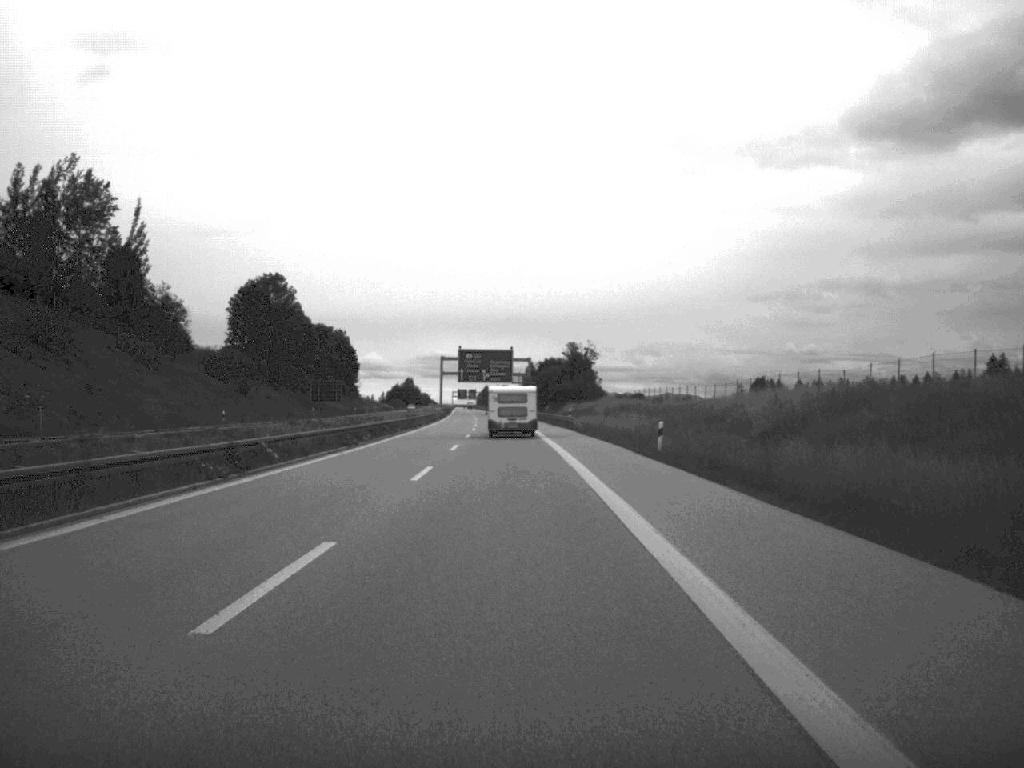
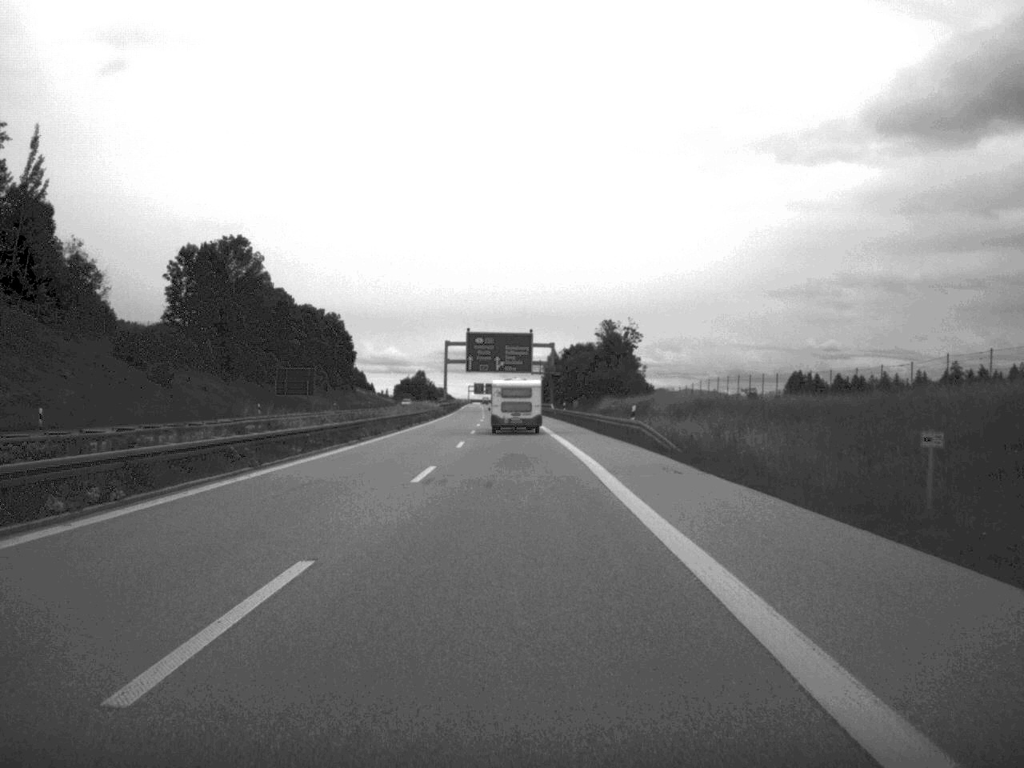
(-0.4, +37.9) m; -1°
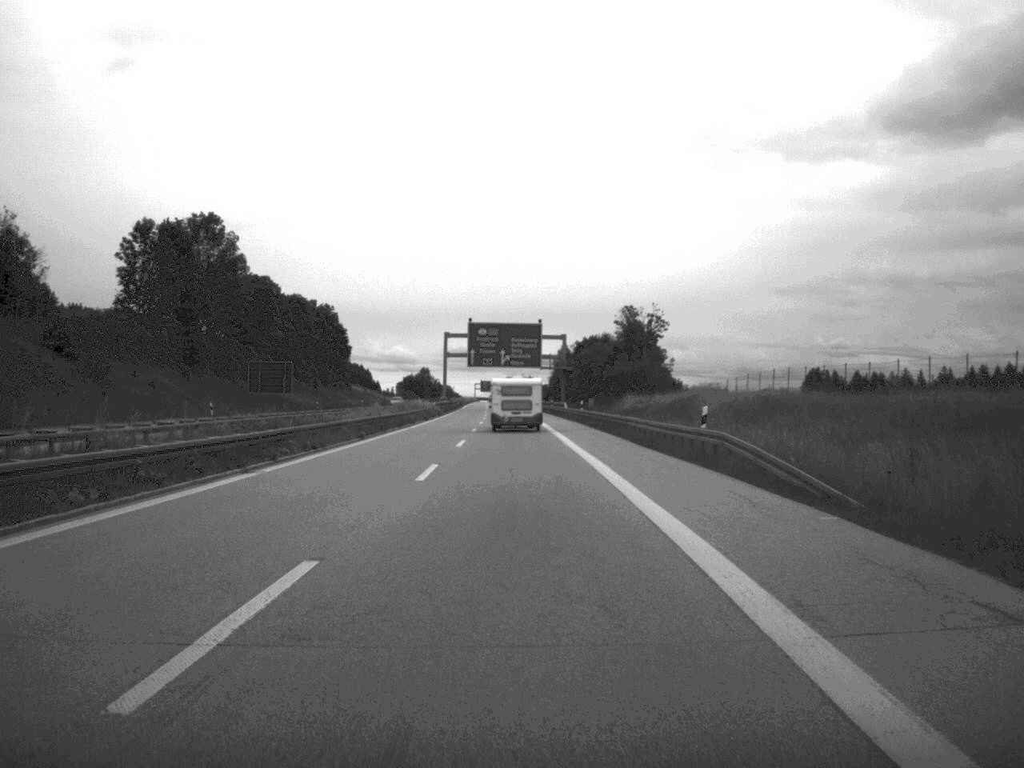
(-0.1, +18.0) m; 0°
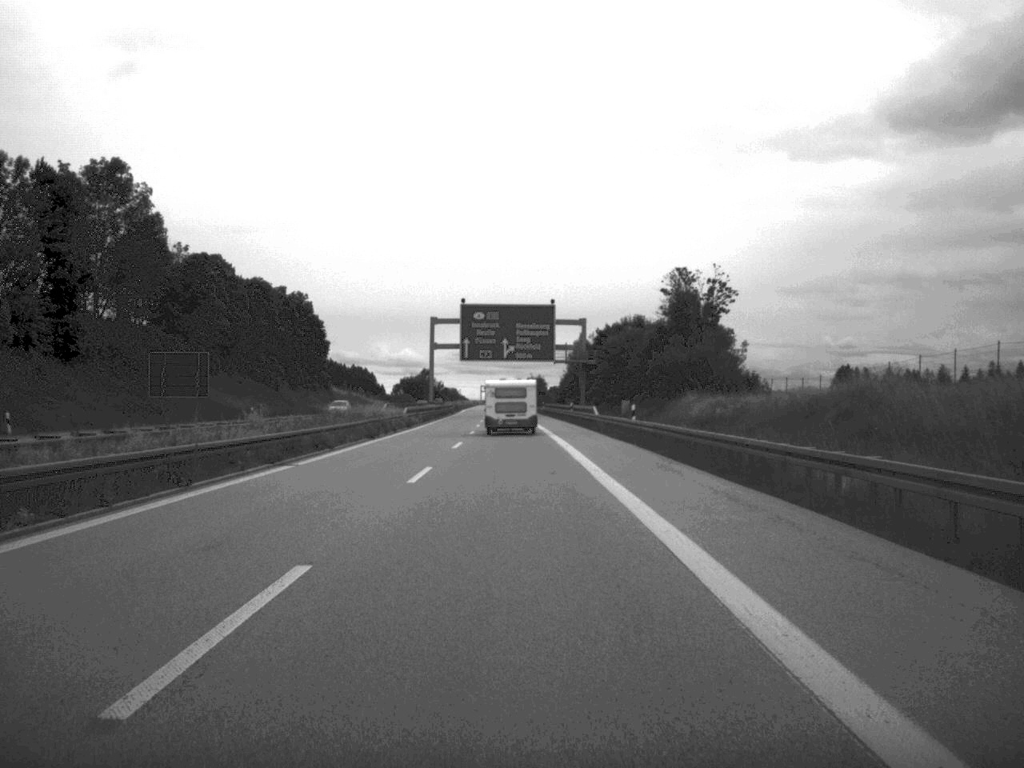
(-0.1, +35.0) m; 0°
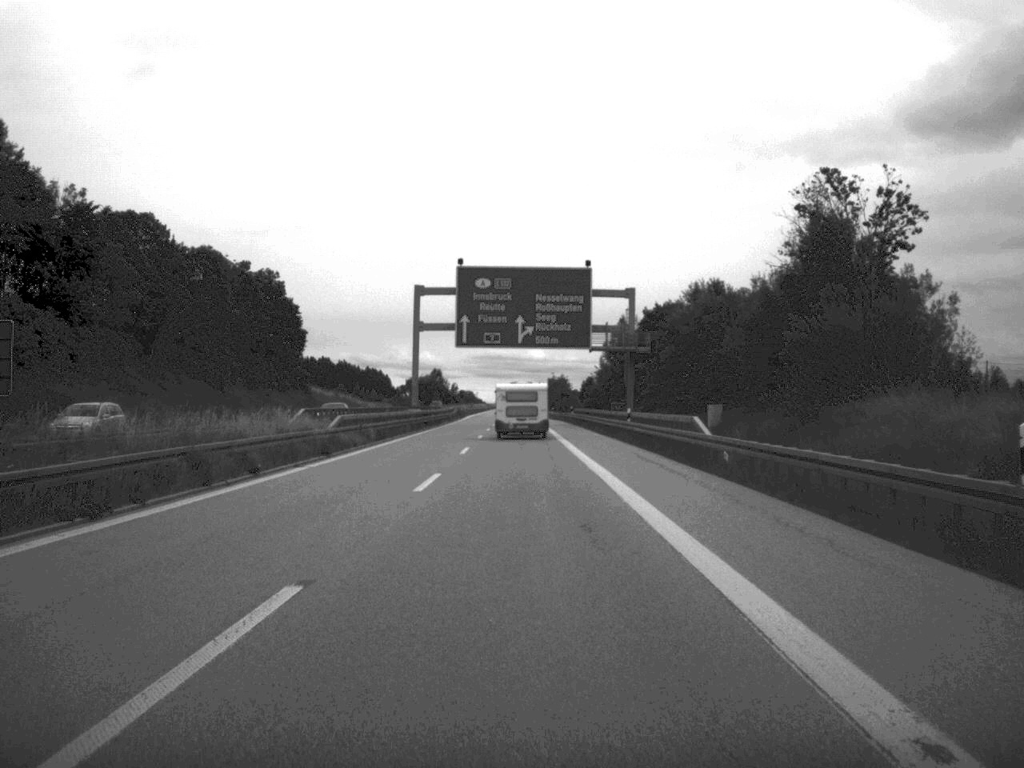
(-0.3, +37.1) m; -1°
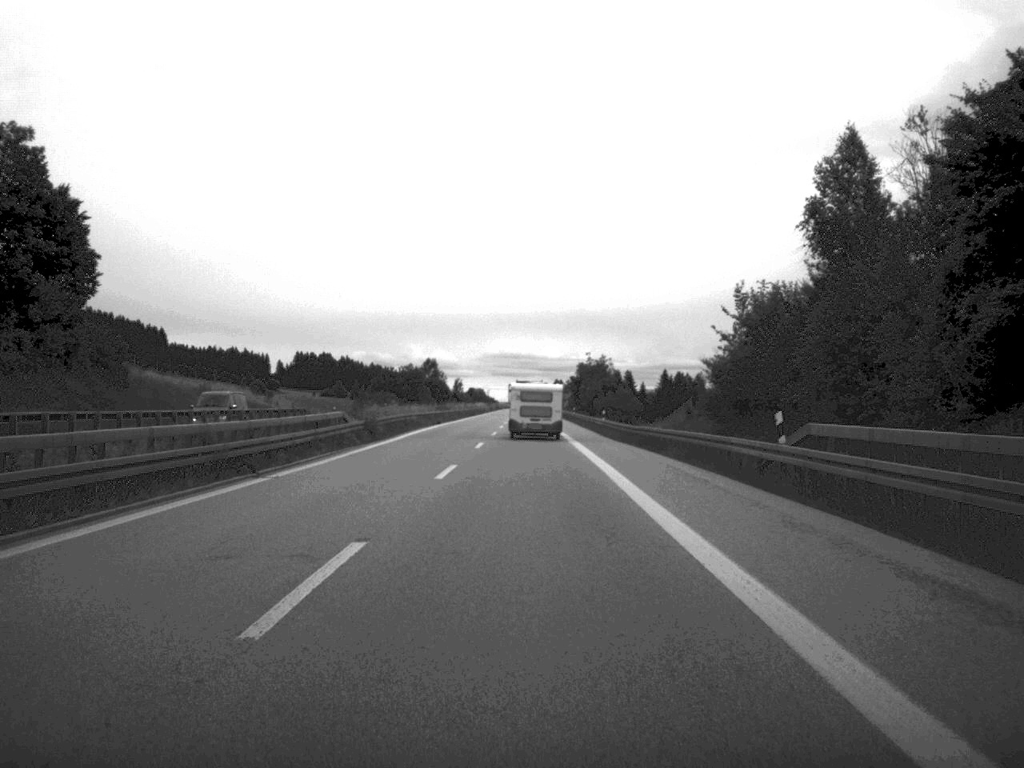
(-0.5, +85.3) m; -1°
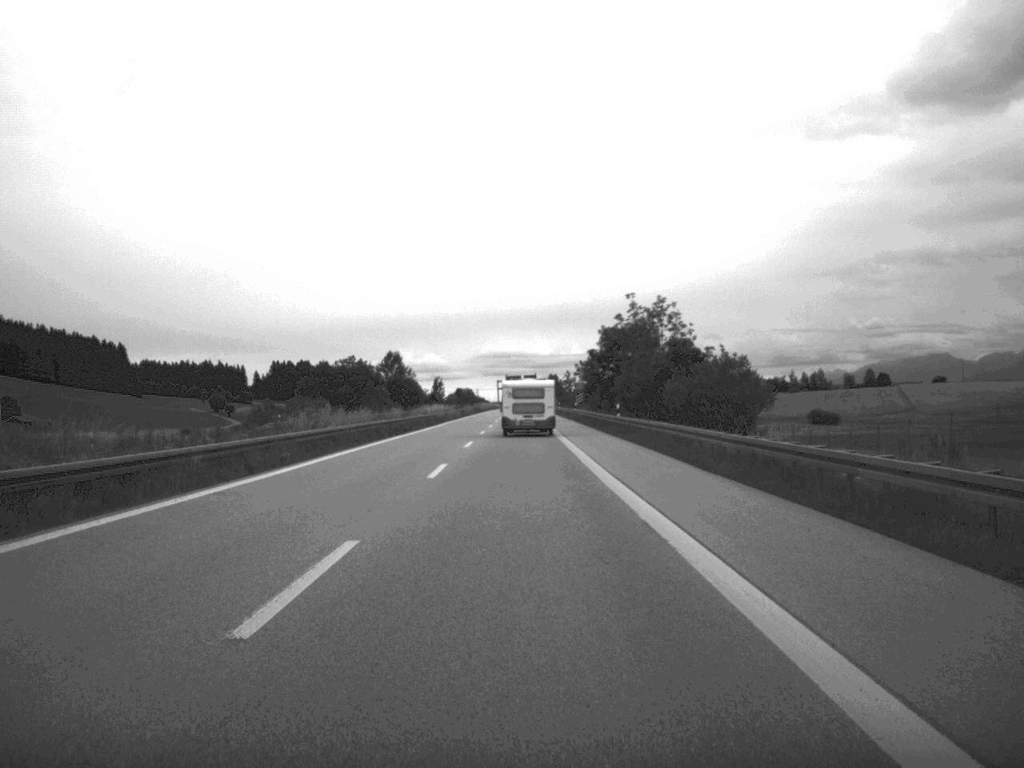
(+0.3, +71.2) m; 0°
